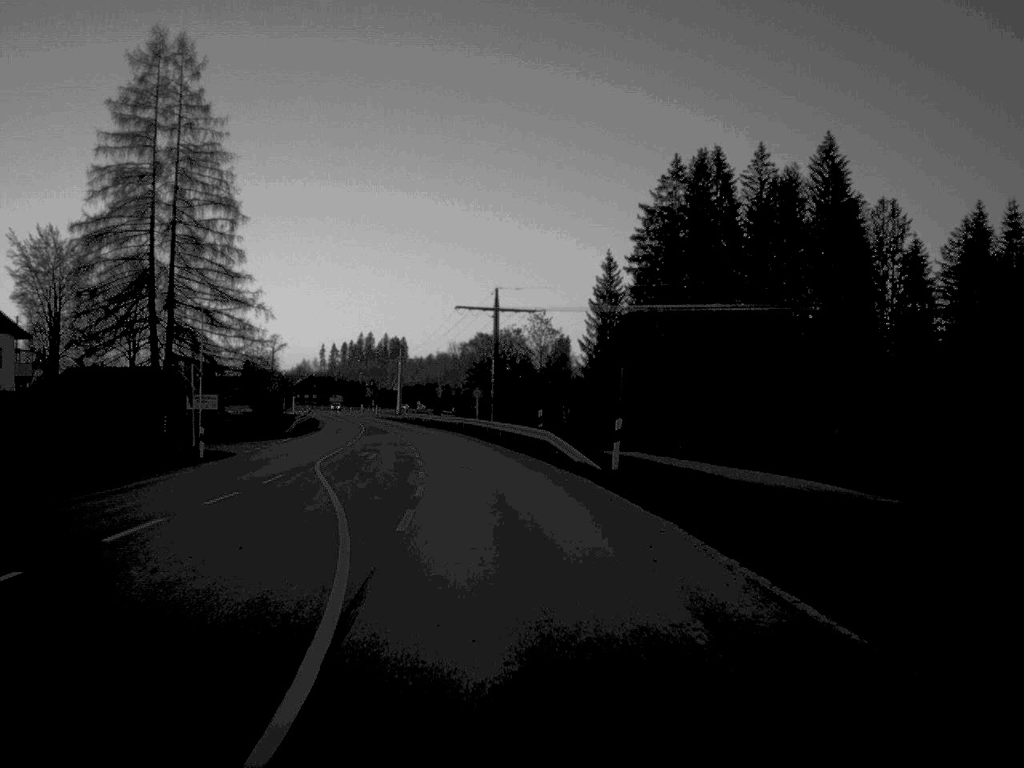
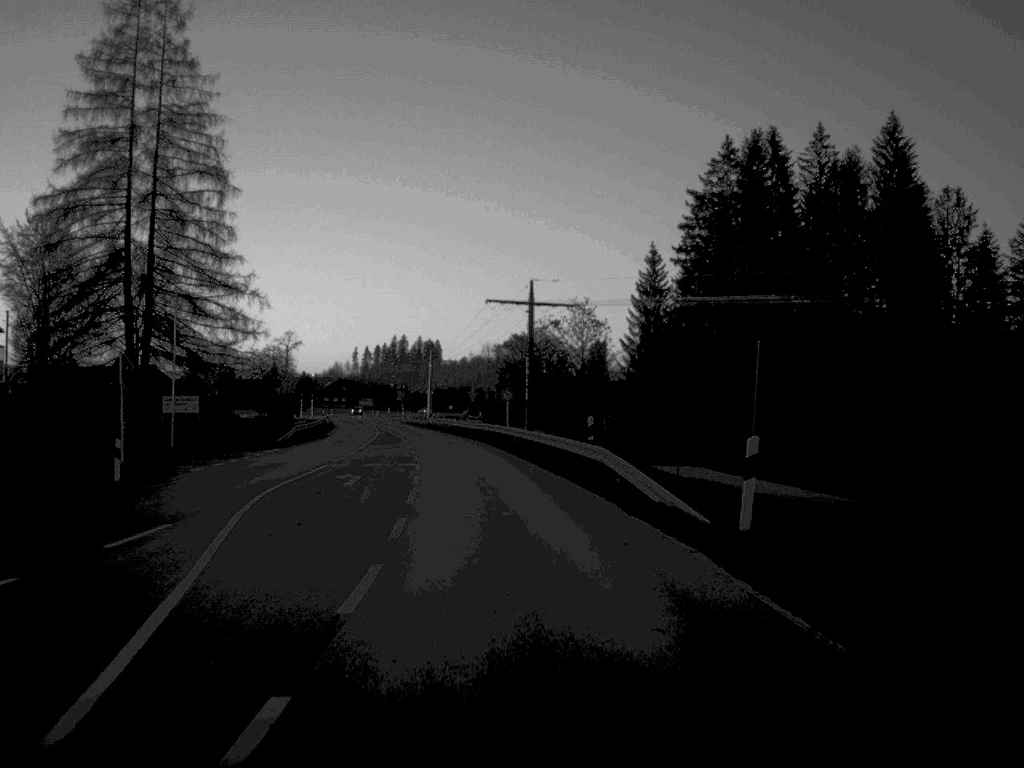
(-0.2, +12.1) m; -2°
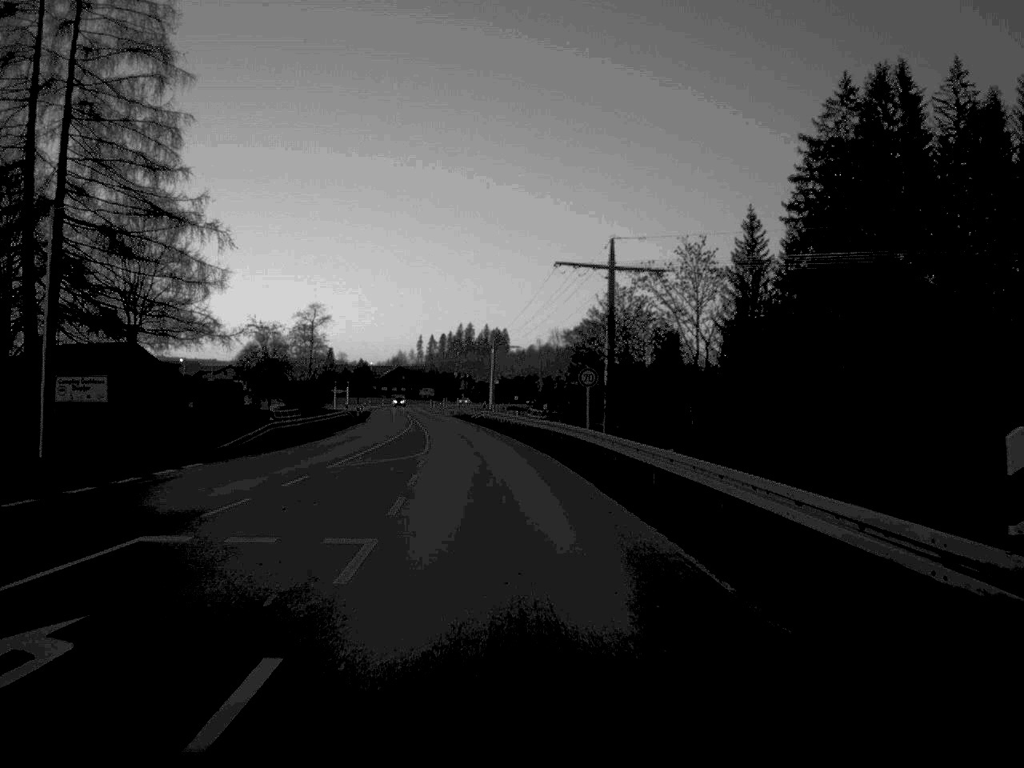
(-0.7, +23.2) m; -3°
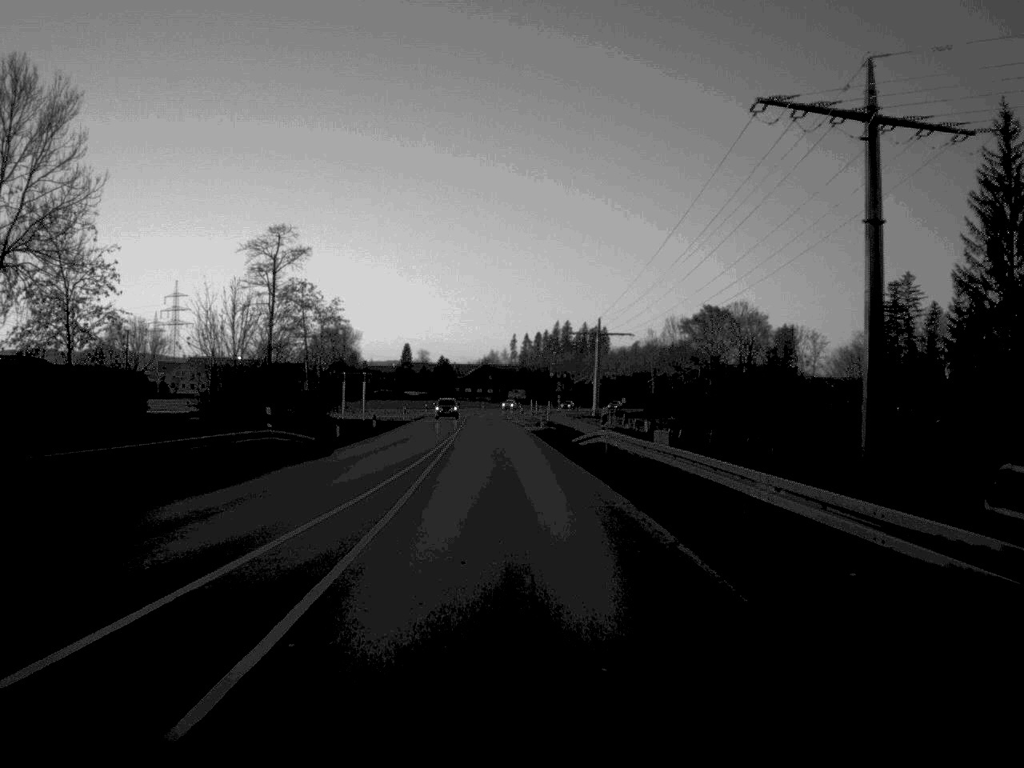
(-2.1, +49.5) m; -4°
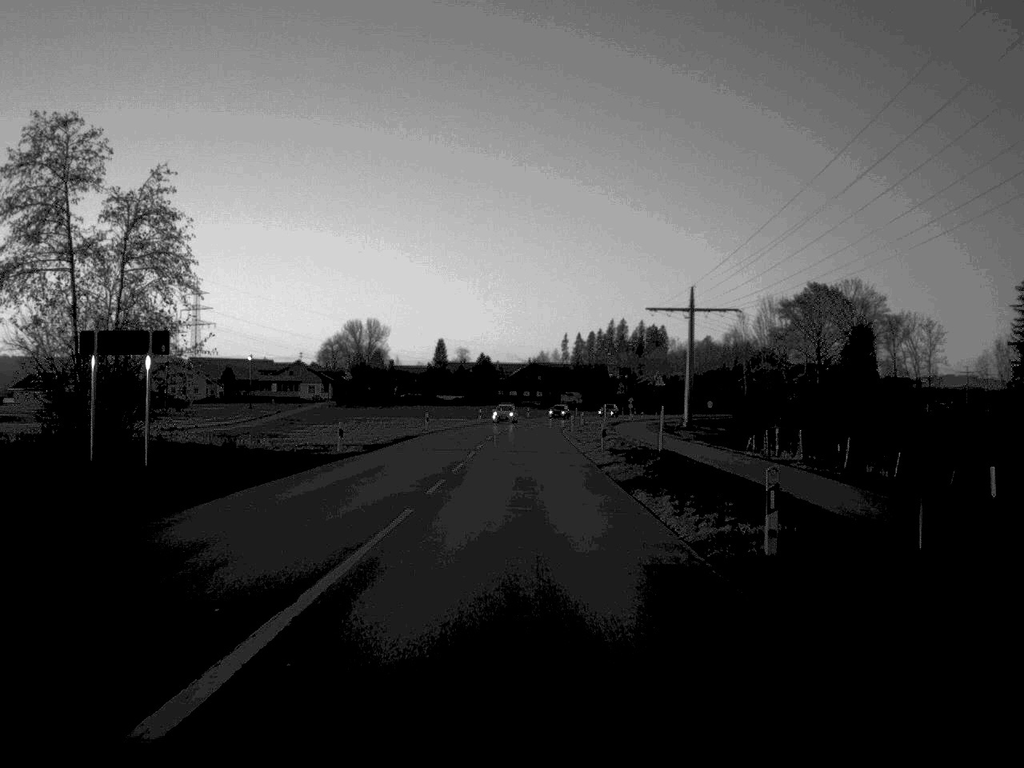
(-1.1, +49.9) m; -2°
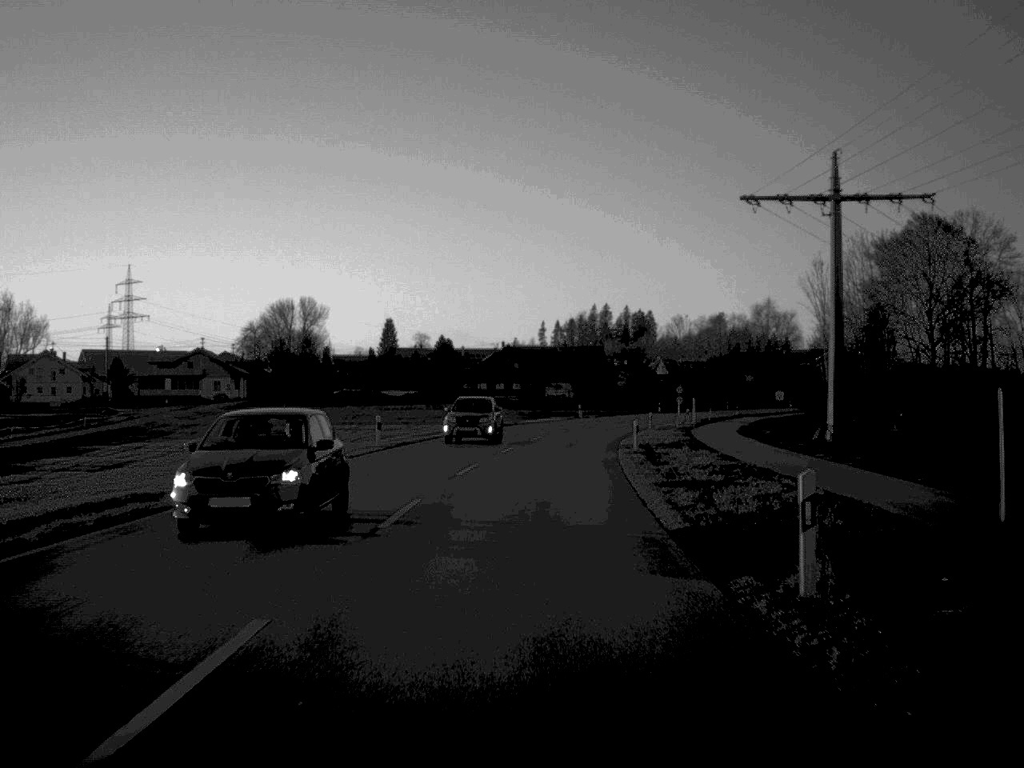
(+0.3, +61.6) m; +1°
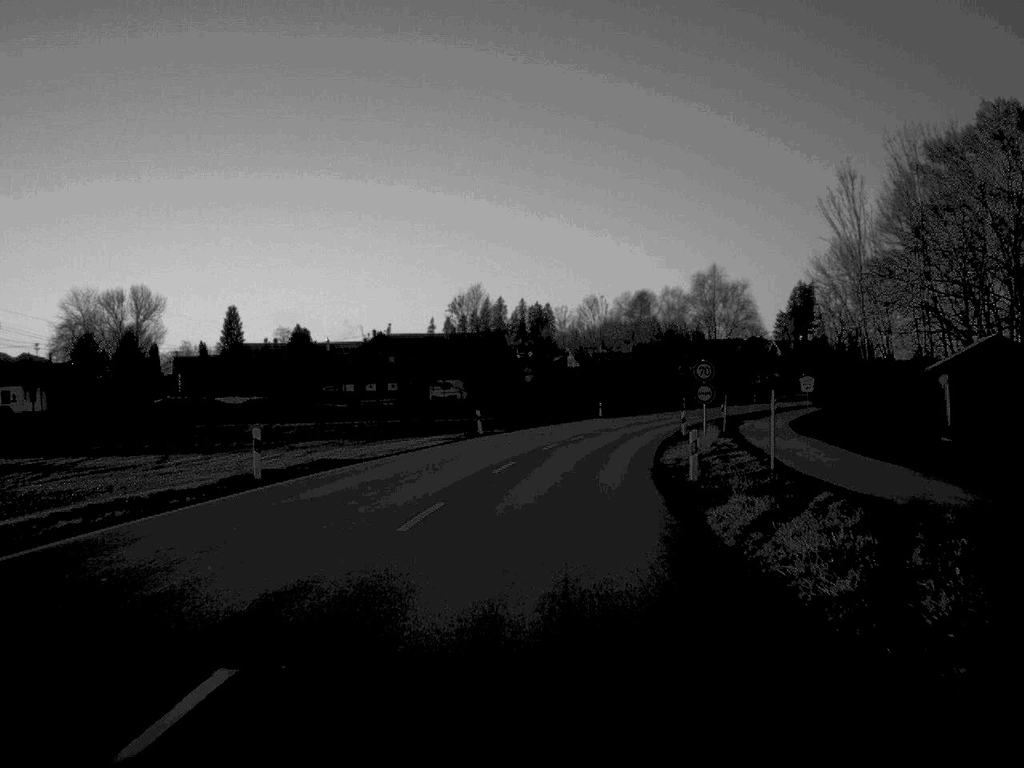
(+1.6, +46.1) m; +5°
